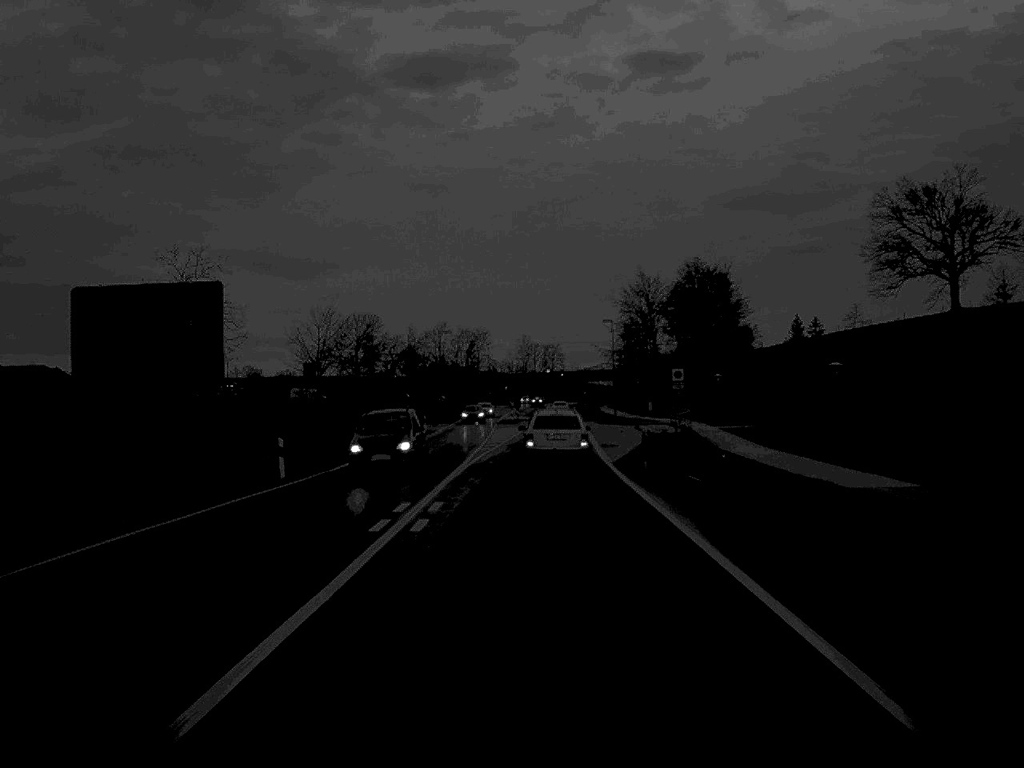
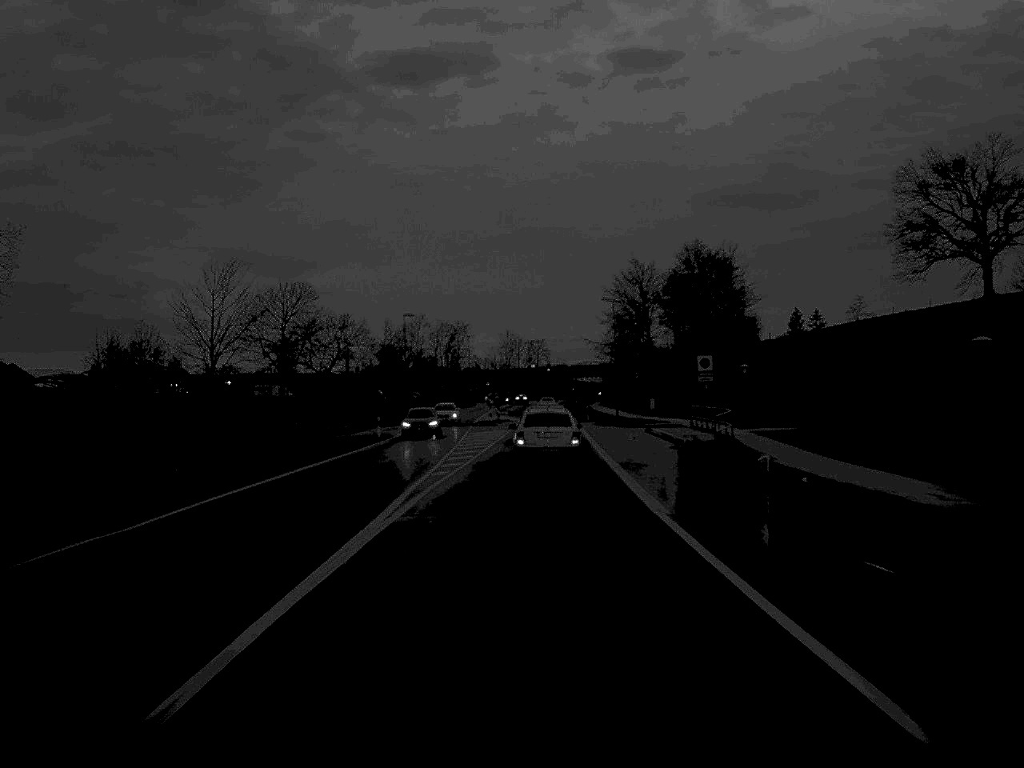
(+0.1, +17.5) m; +1°
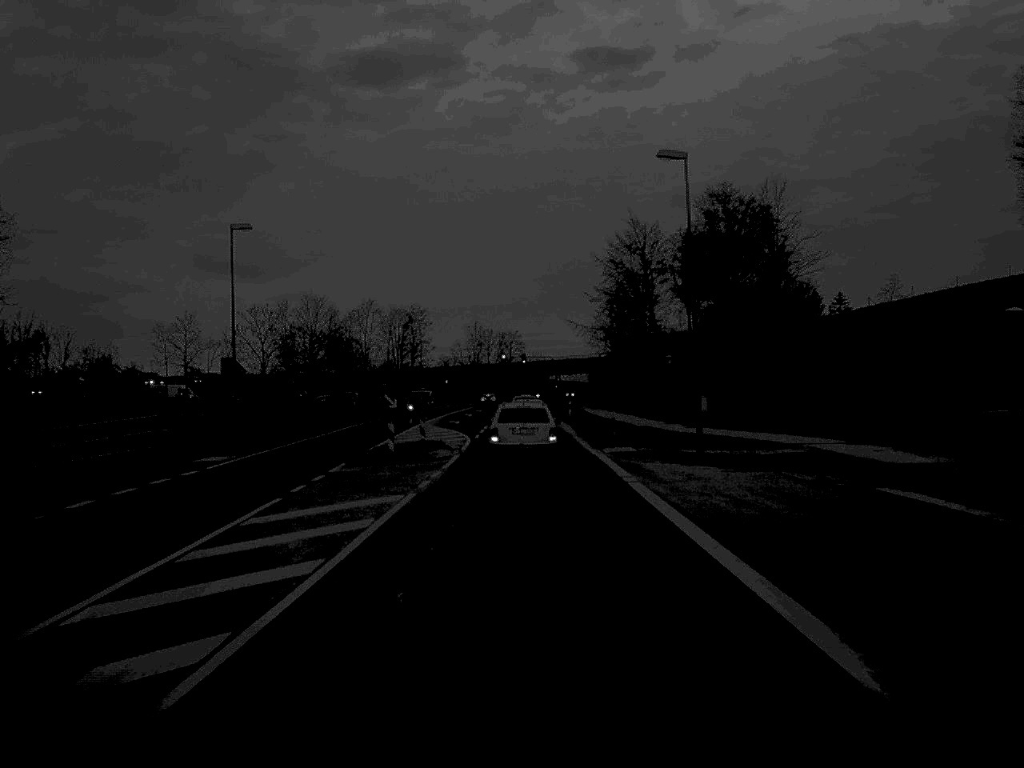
(+0.6, +45.8) m; +1°
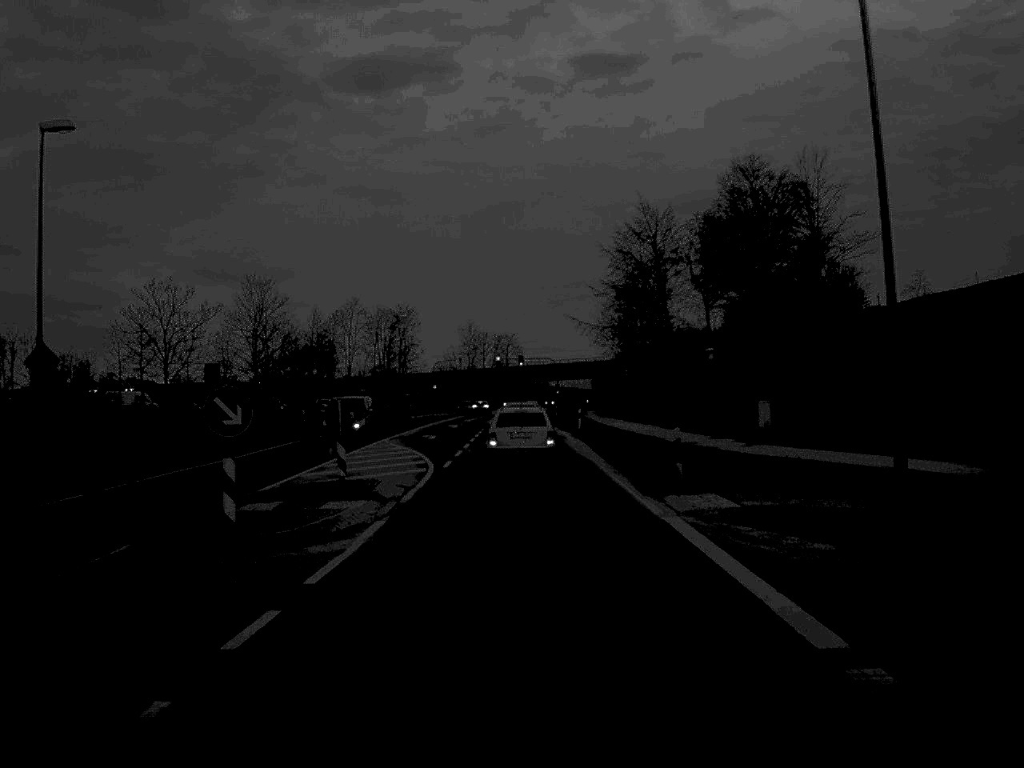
(0.0, +17.5) m; 0°
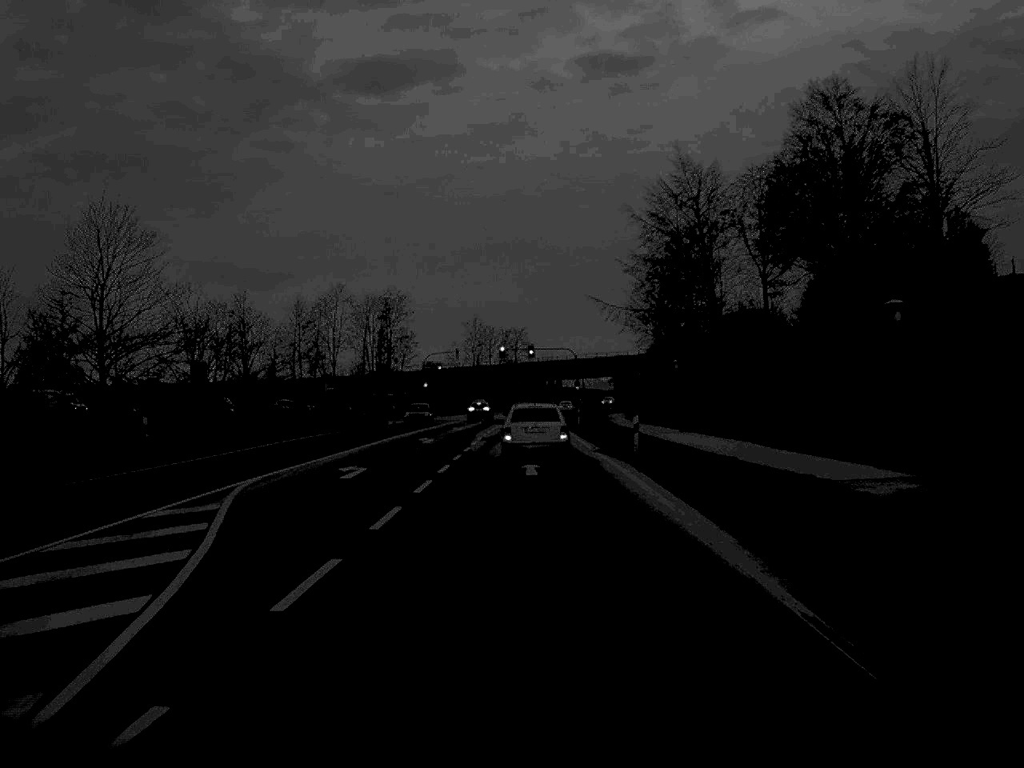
(-0.1, +27.4) m; 0°
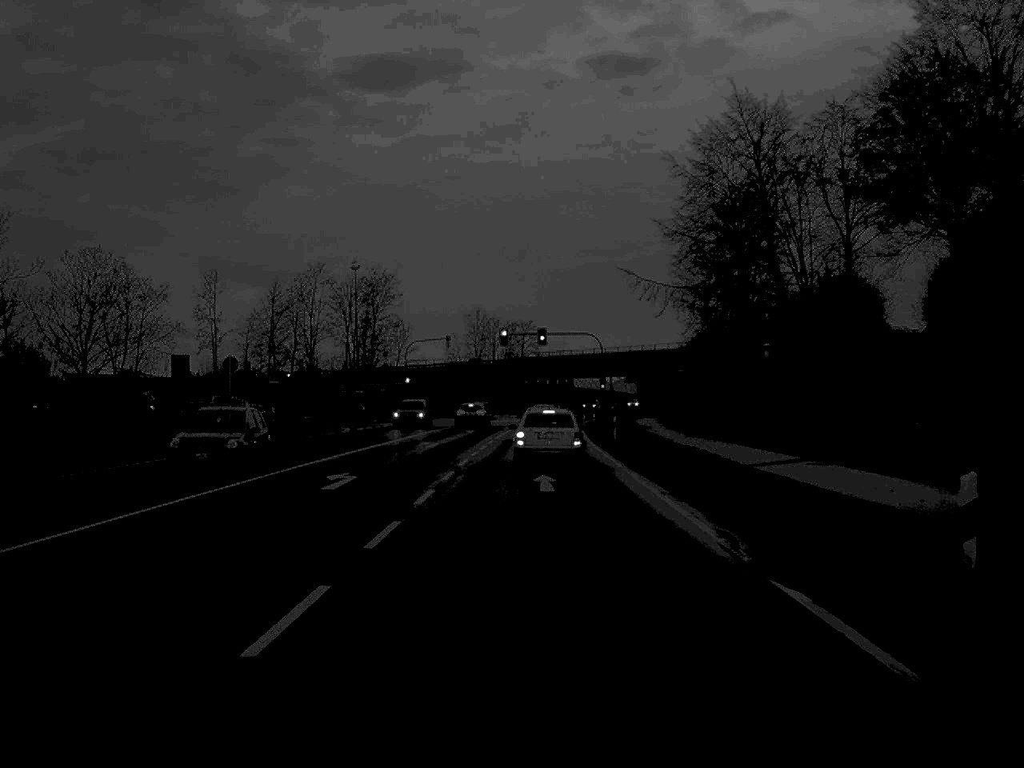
(-0.1, +25.5) m; 0°
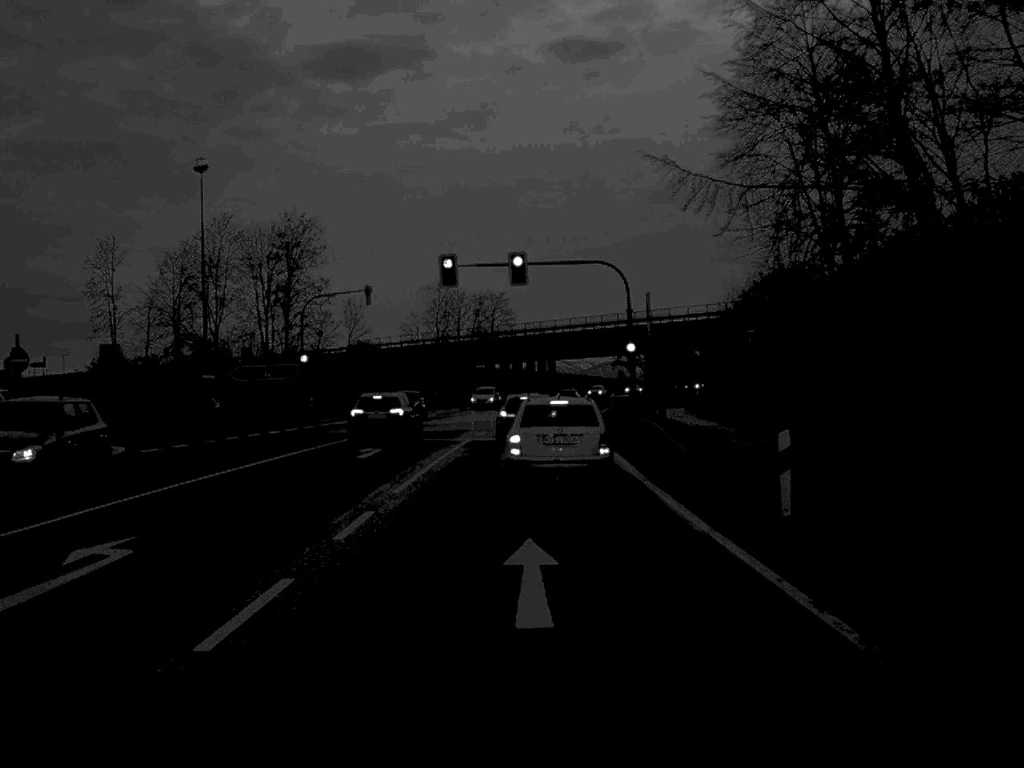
(+0.3, +36.1) m; +1°
